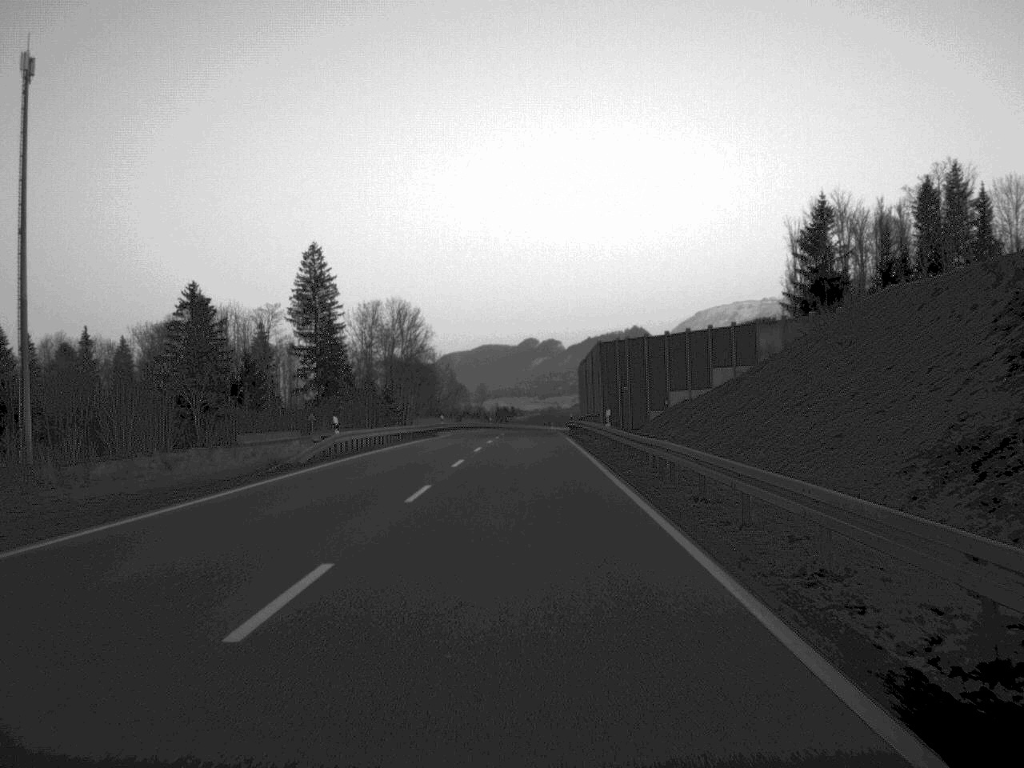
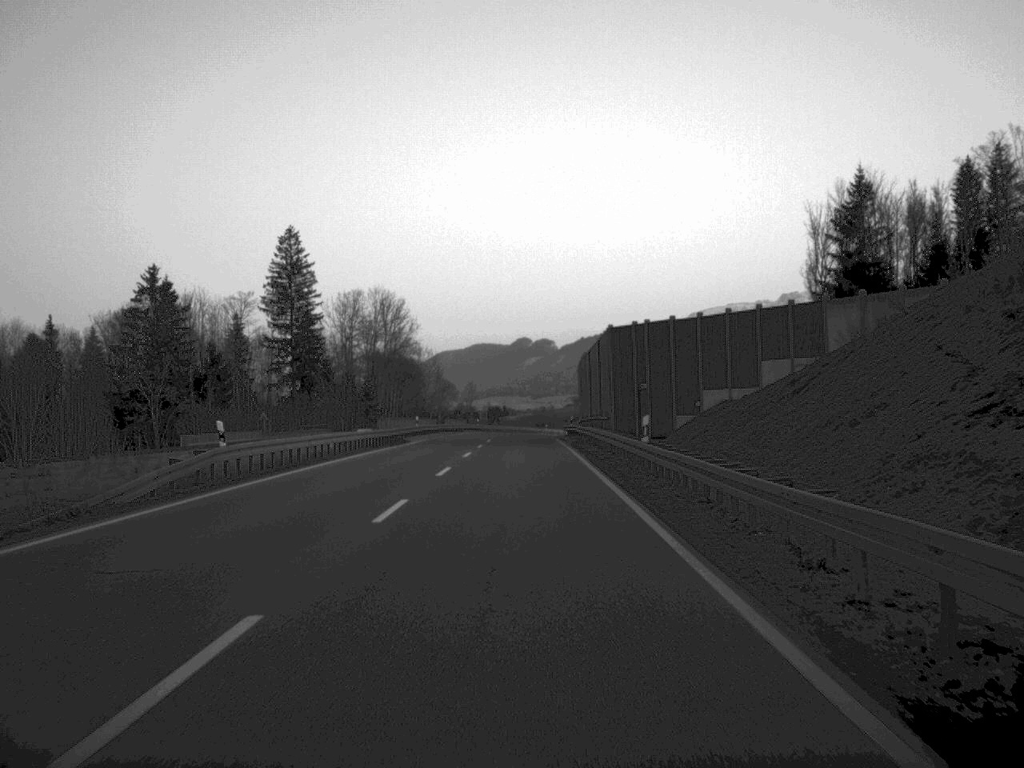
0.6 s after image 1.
(0.0, +15.3) m; 0°
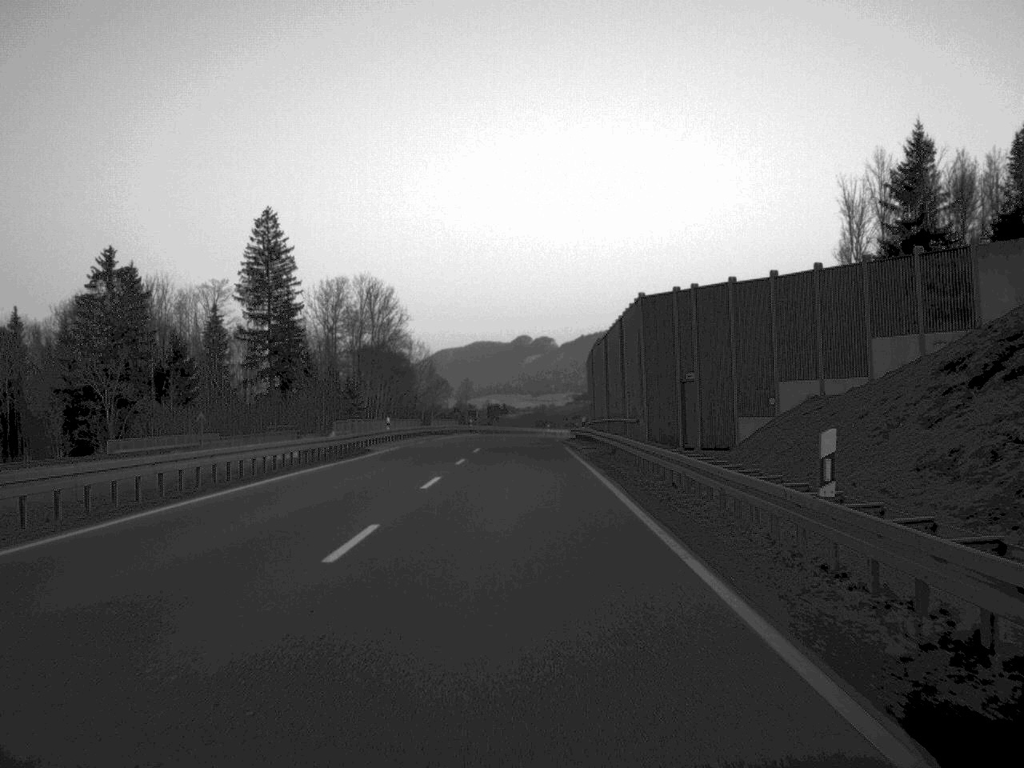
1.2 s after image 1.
(0.0, +16.1) m; 0°
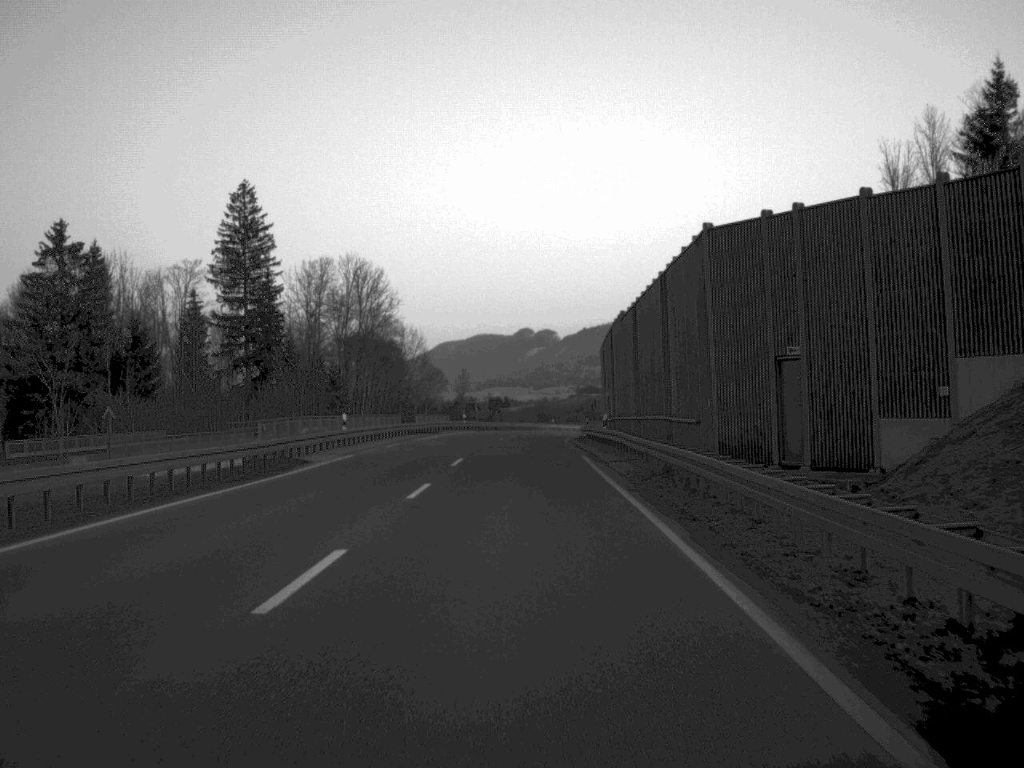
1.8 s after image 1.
(0.0, +15.3) m; 0°
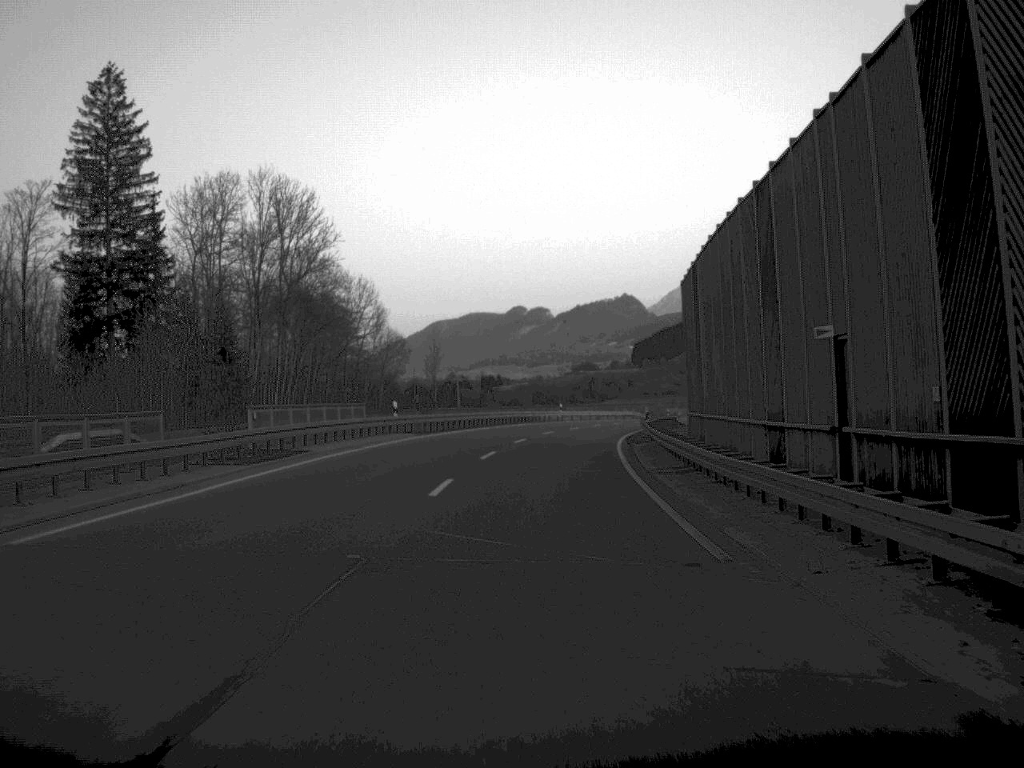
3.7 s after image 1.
(0.0, +48.7) m; 0°
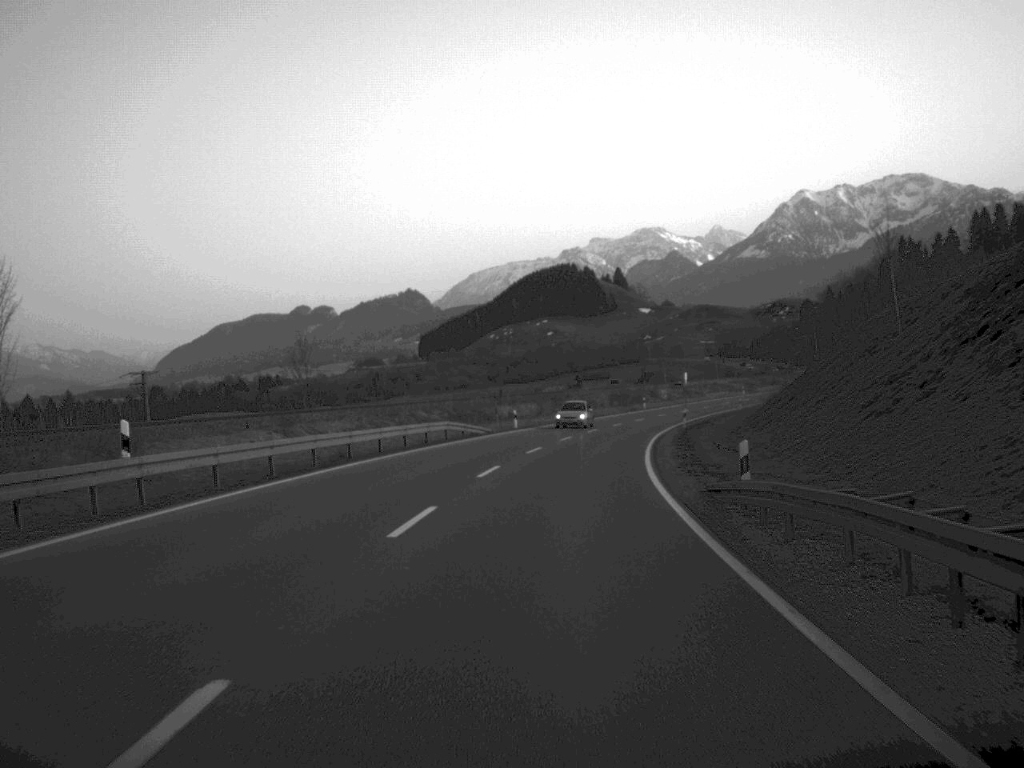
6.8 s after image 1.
(+5.4, +76.6) m; +10°
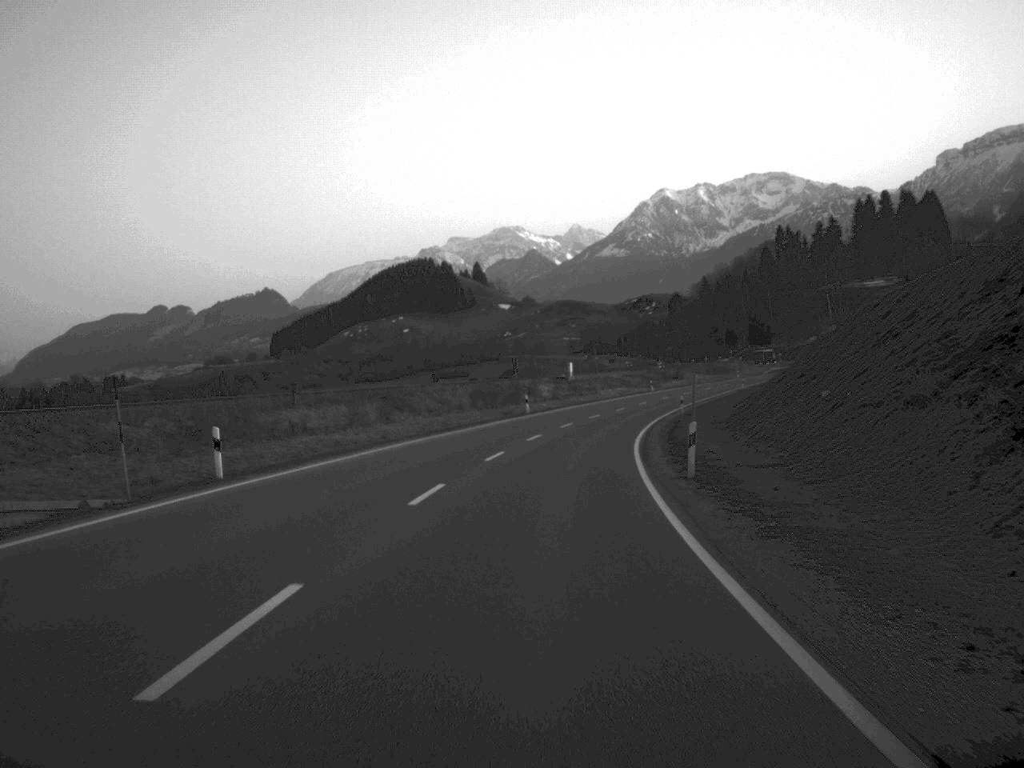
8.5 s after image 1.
(+2.5, +43.2) m; +6°
